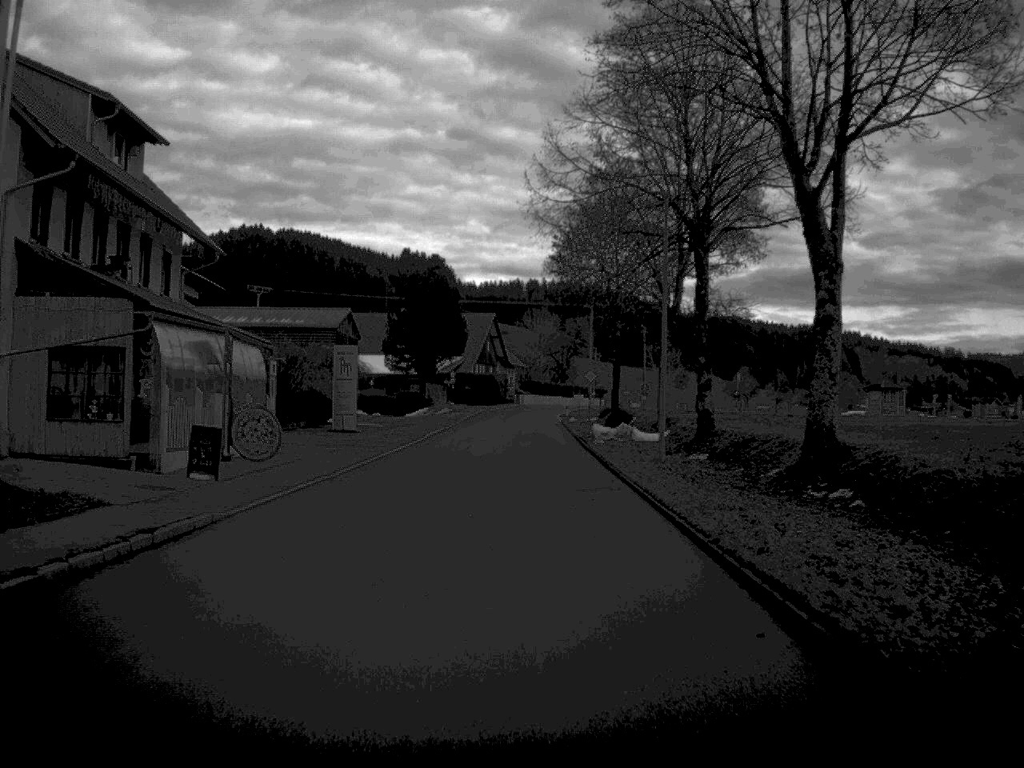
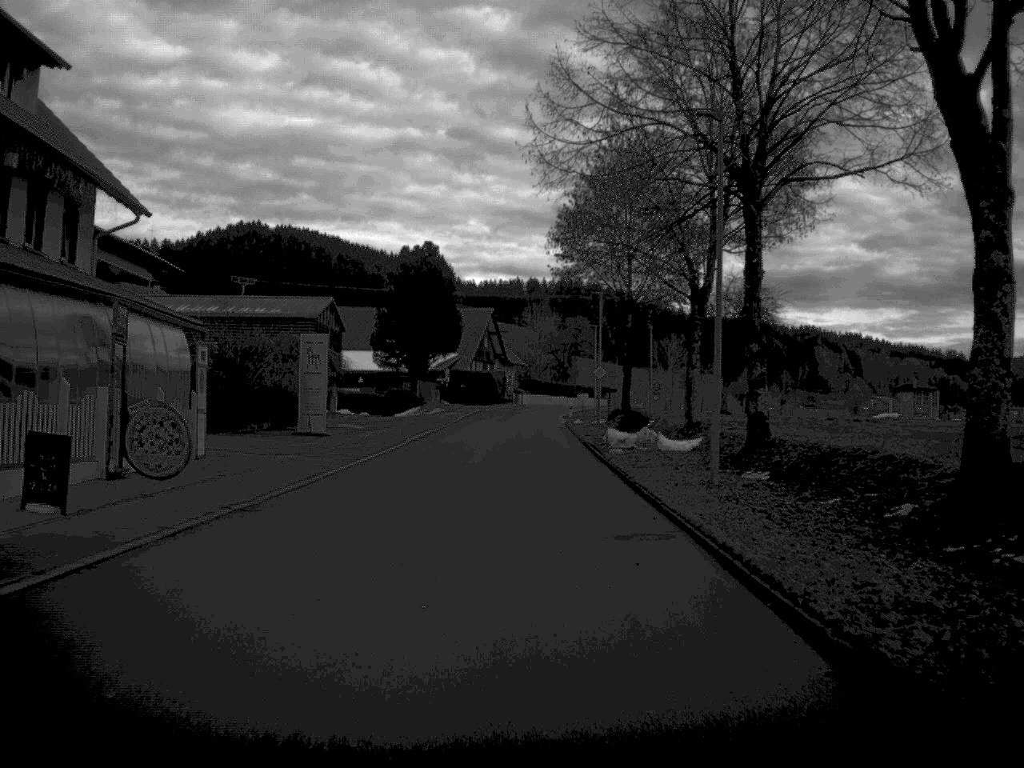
(0.0, +8.1) m; 0°
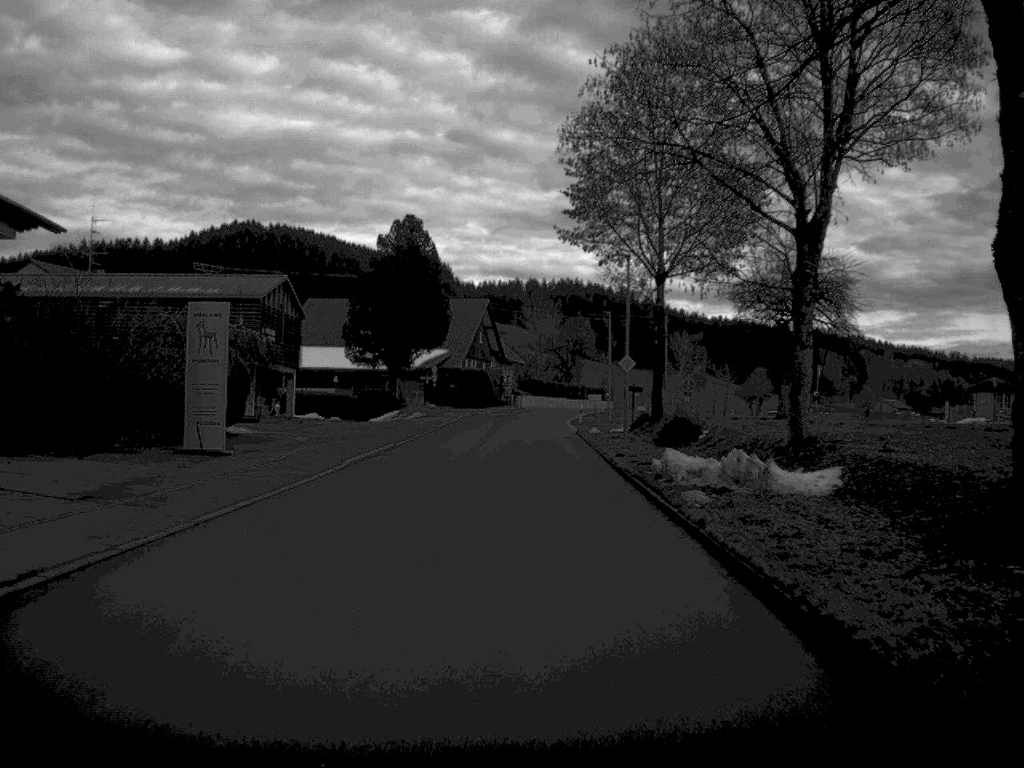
(0.0, +15.5) m; 0°
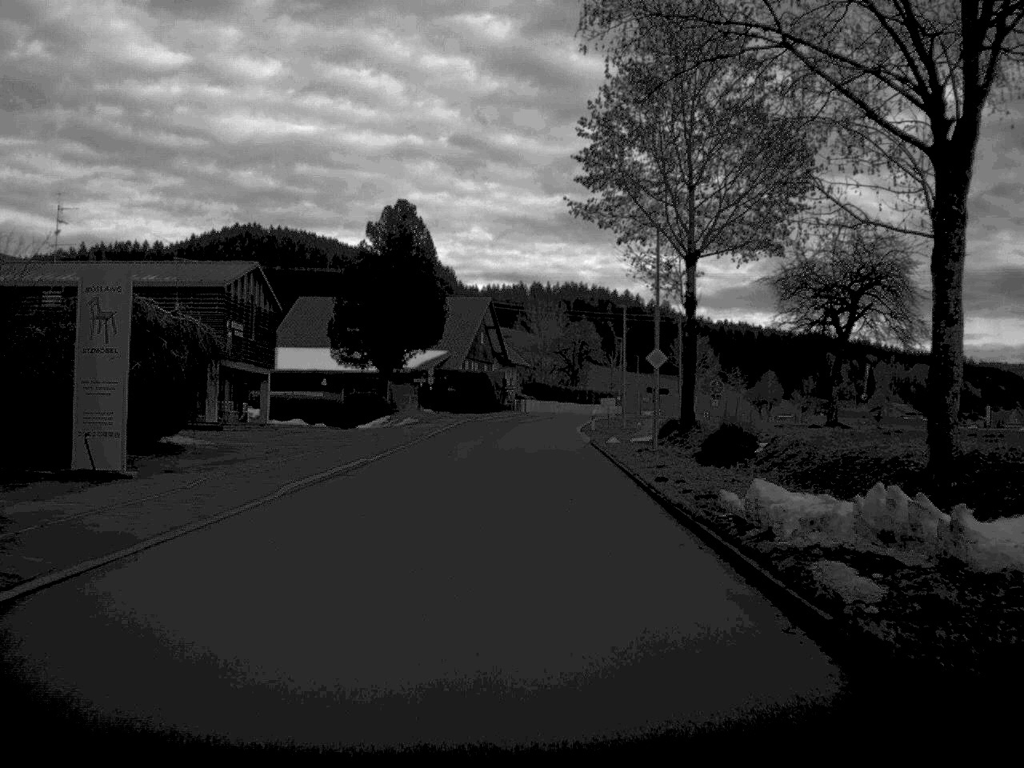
(0.0, +8.1) m; 0°
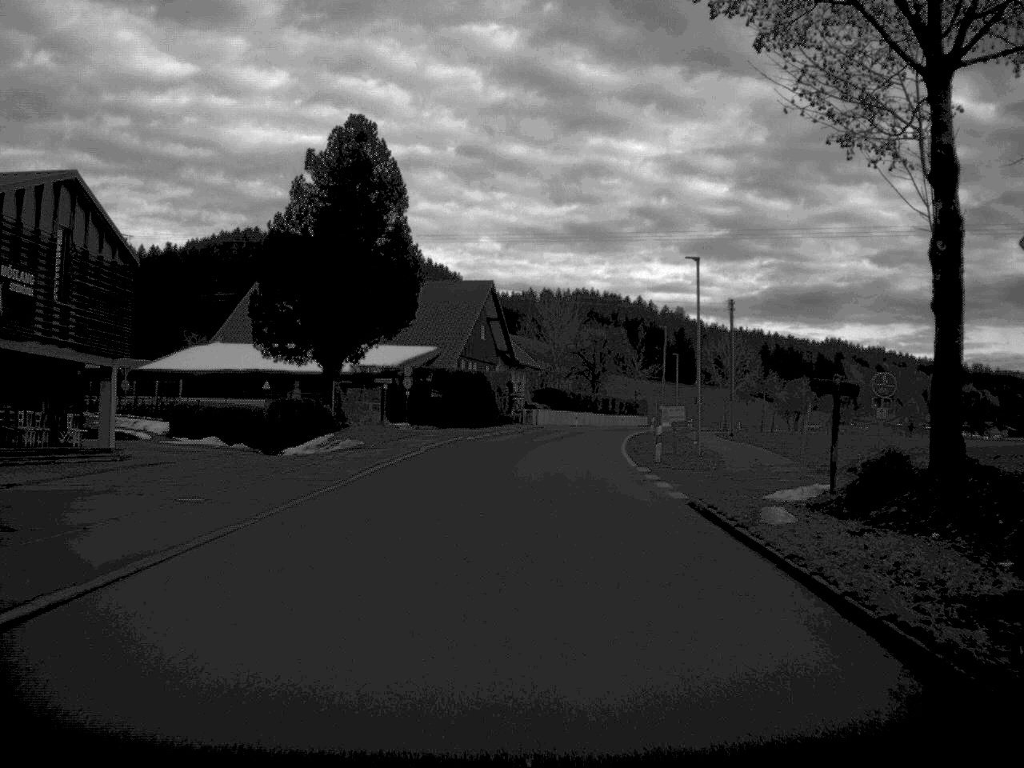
(-0.1, +25.0) m; -1°
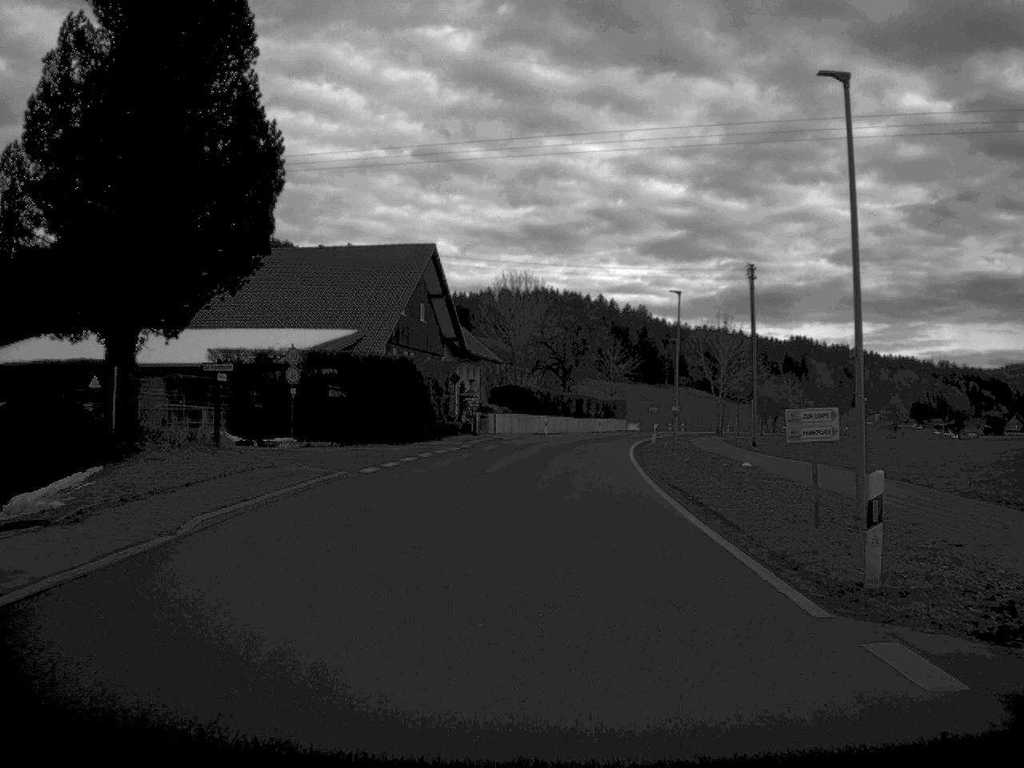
(+0.3, +23.5) m; +2°
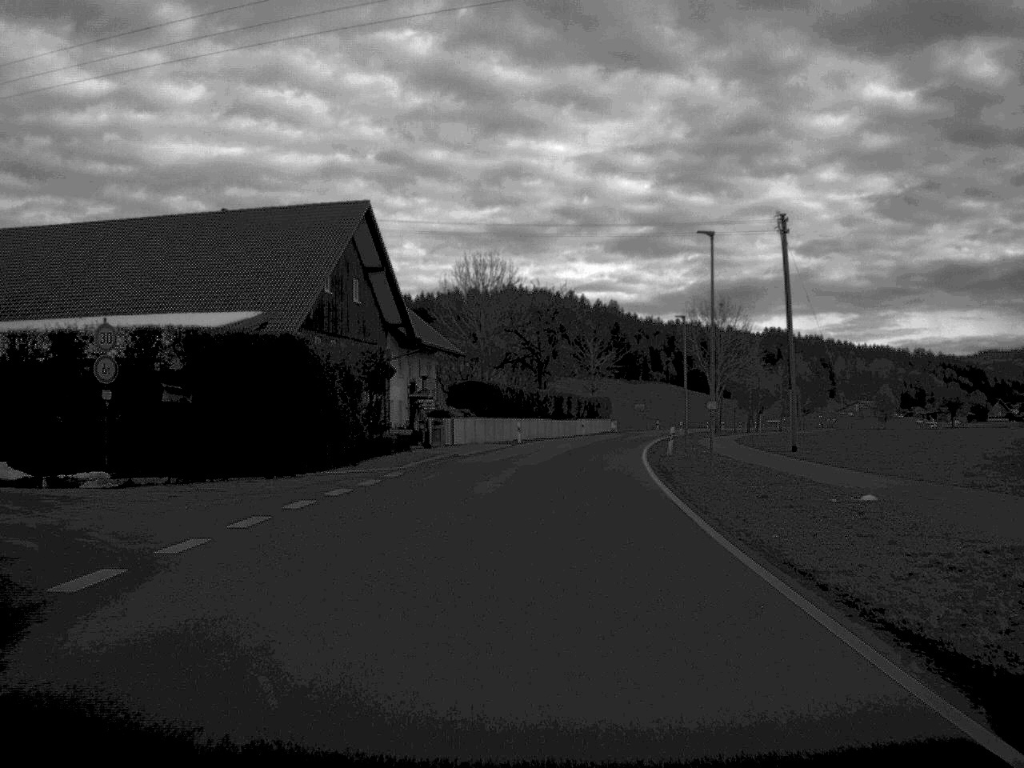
(+0.2, +17.0) m; +1°
